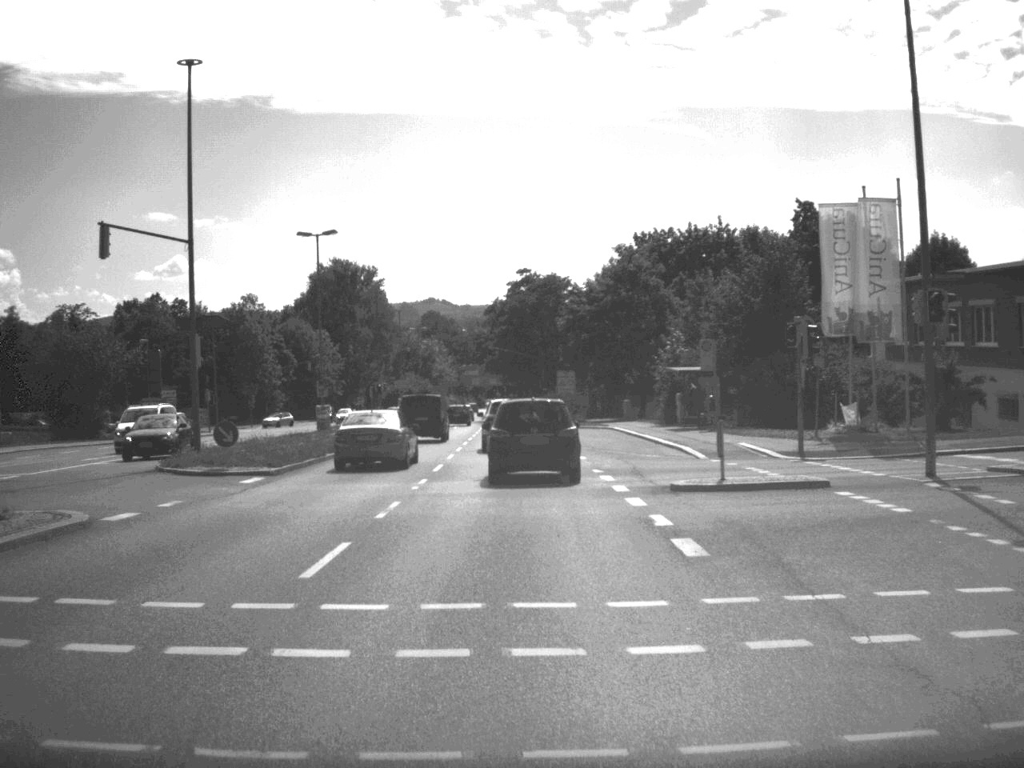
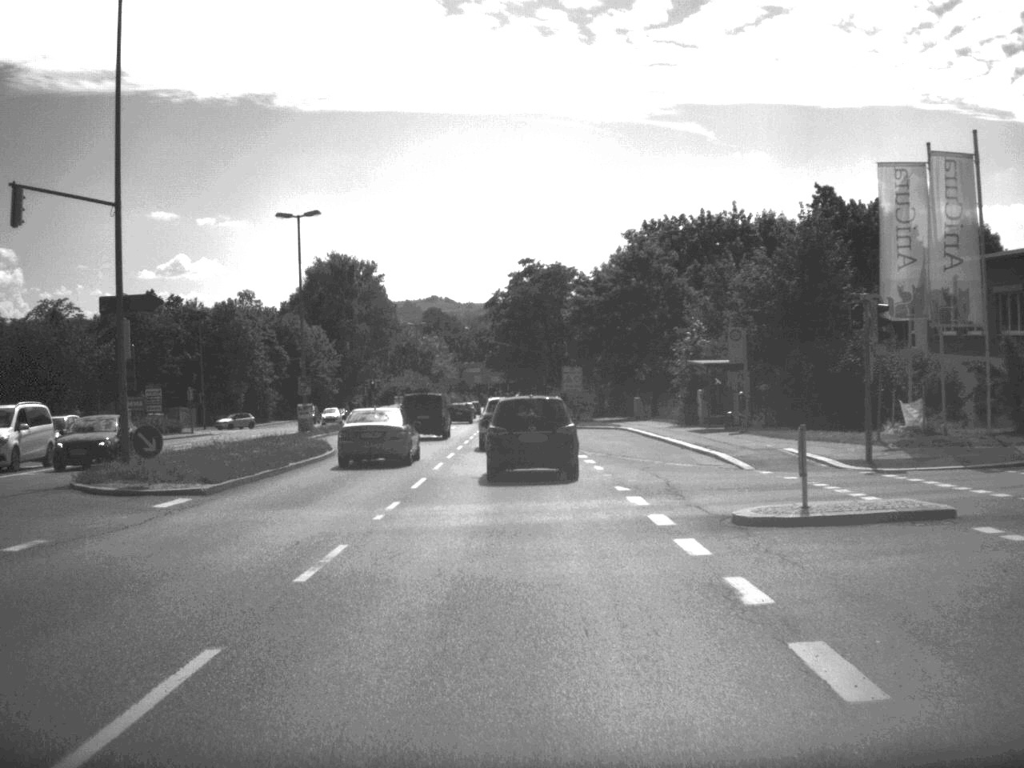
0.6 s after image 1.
(0.0, +6.2) m; 0°
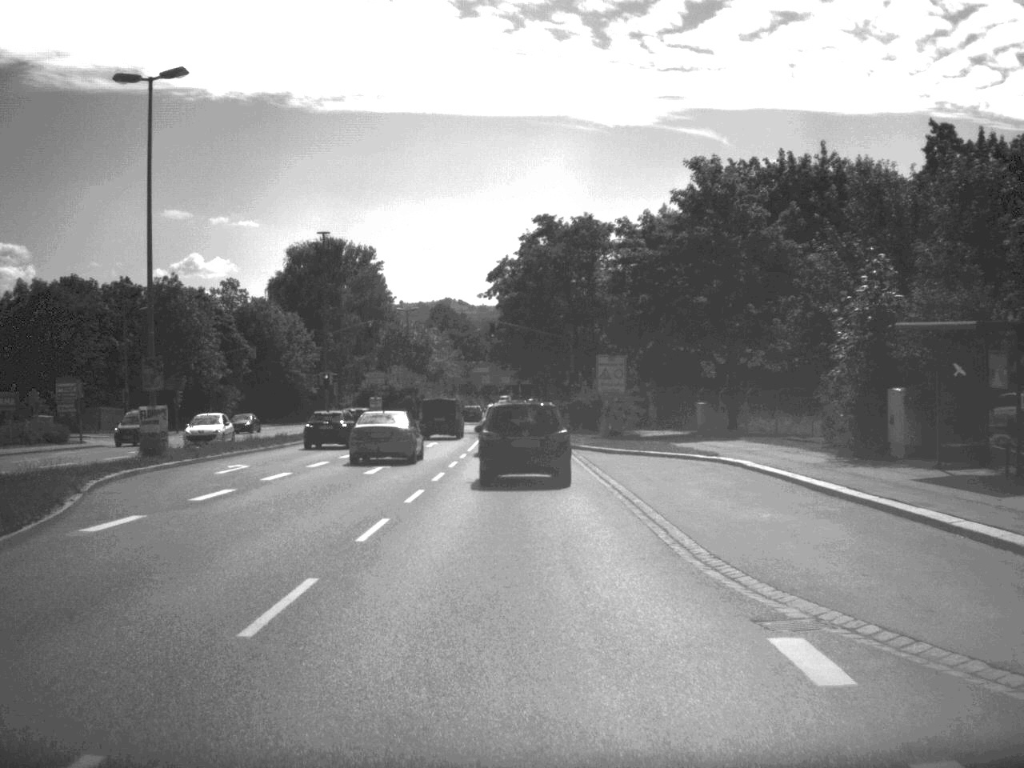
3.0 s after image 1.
(-0.2, +26.0) m; -1°
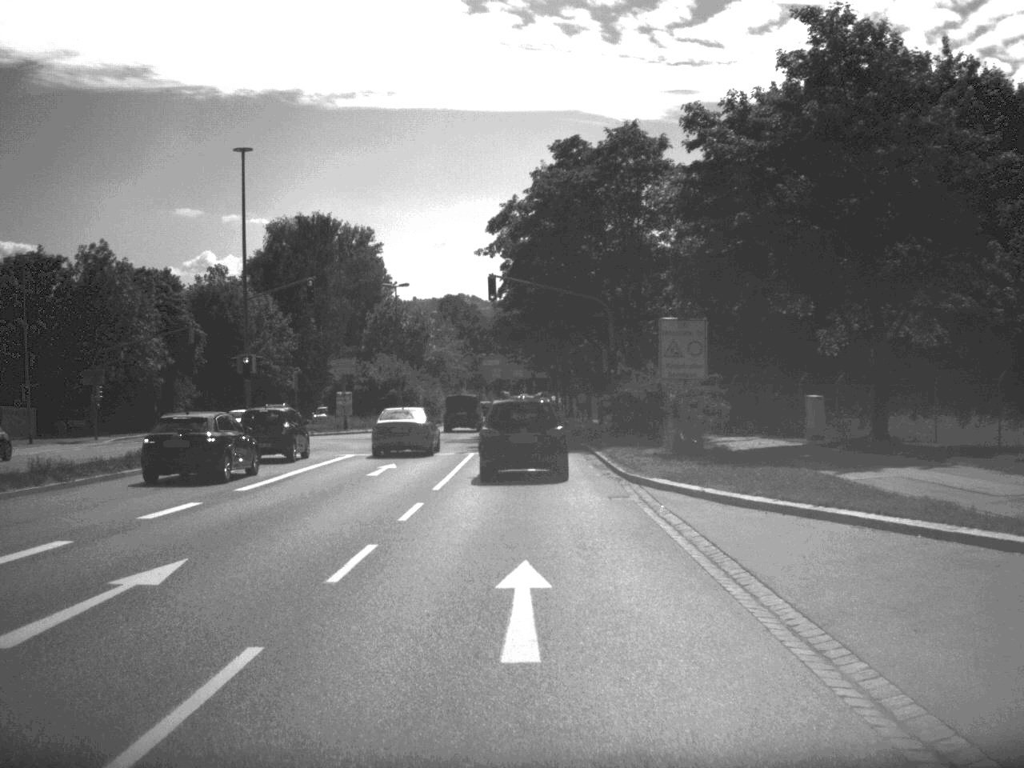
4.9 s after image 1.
(-0.1, +21.0) m; -1°
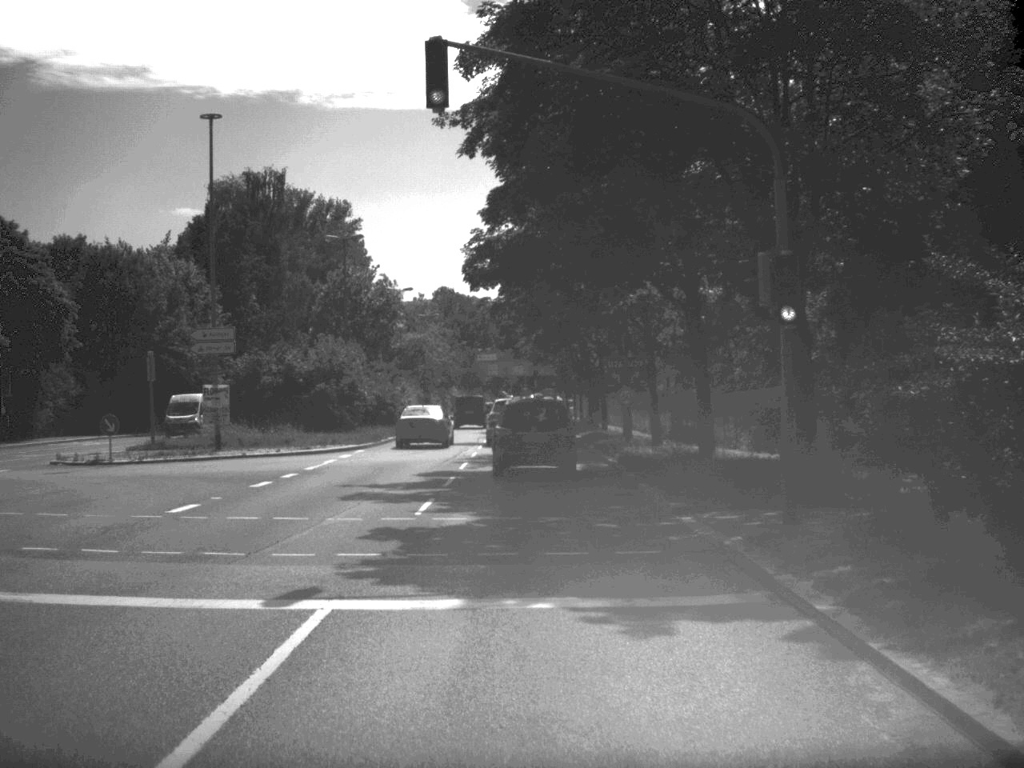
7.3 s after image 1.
(-0.1, +28.0) m; 0°
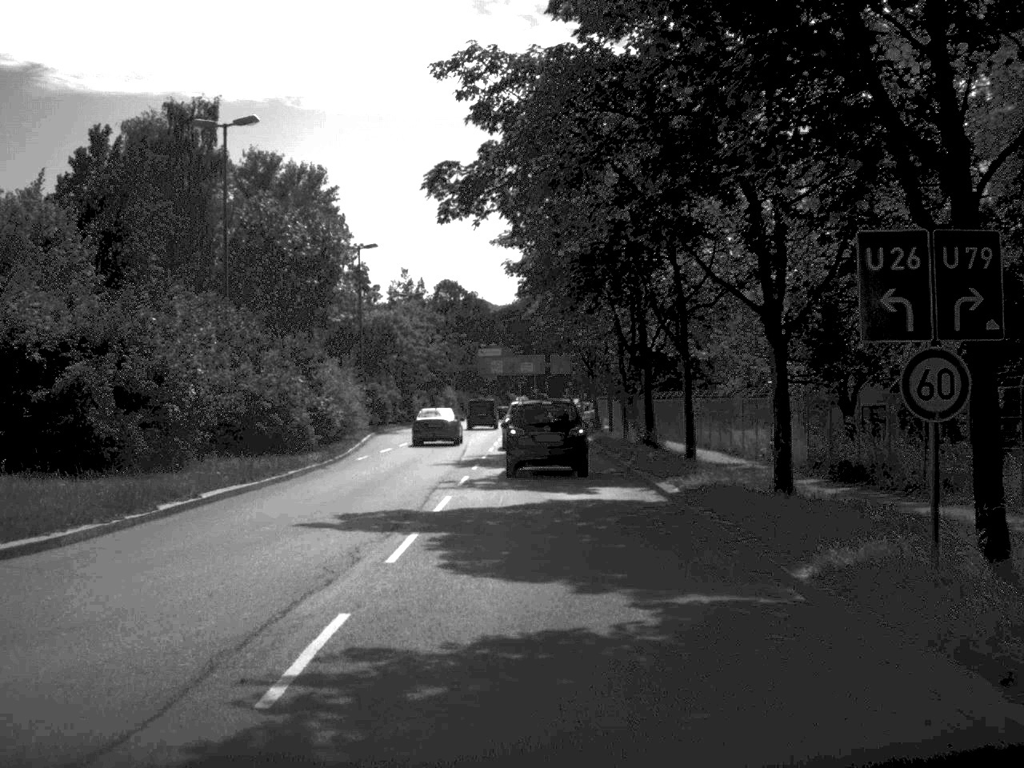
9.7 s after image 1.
(-0.2, +28.9) m; -1°
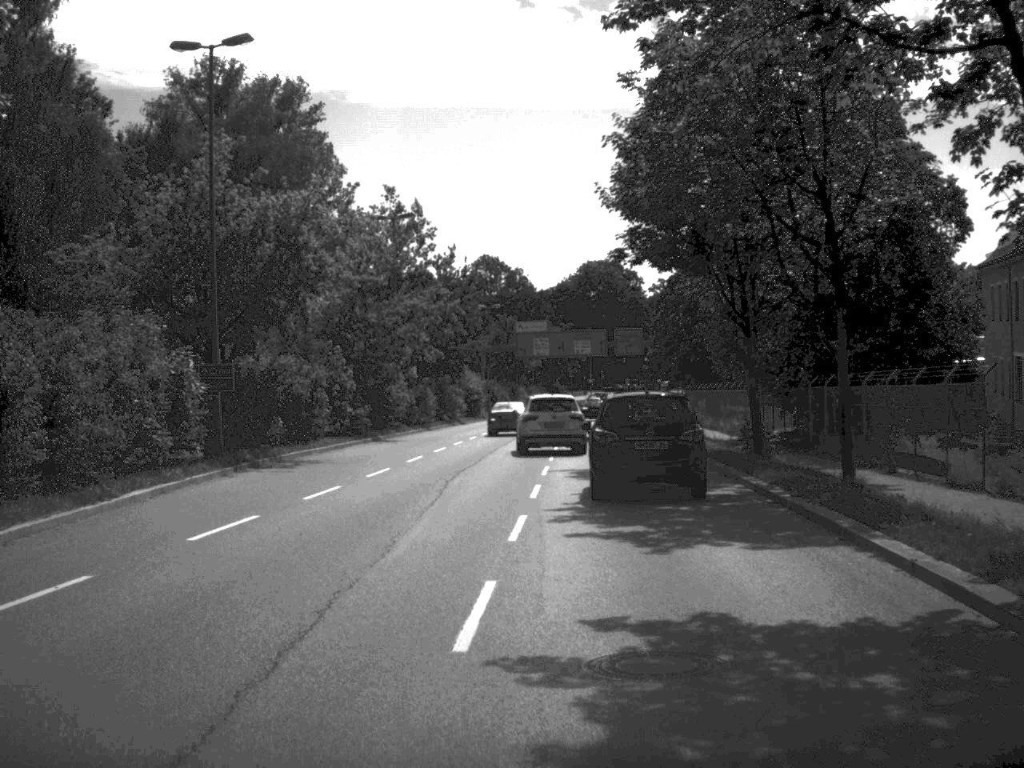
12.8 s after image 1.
(-0.5, +39.8) m; -3°
